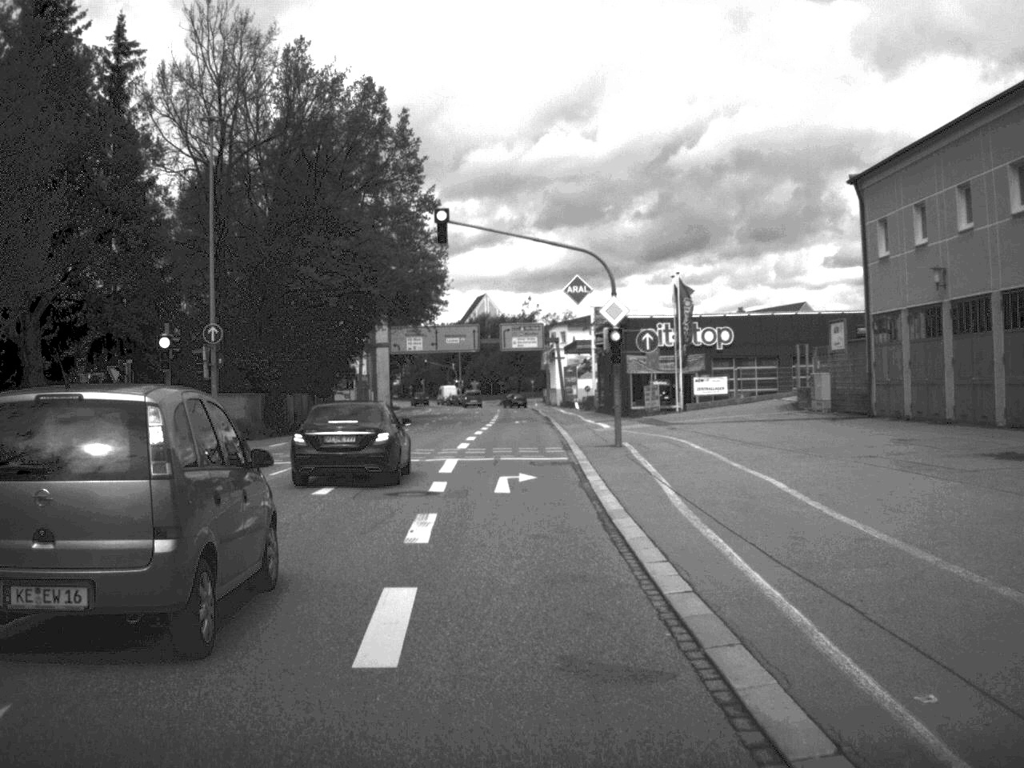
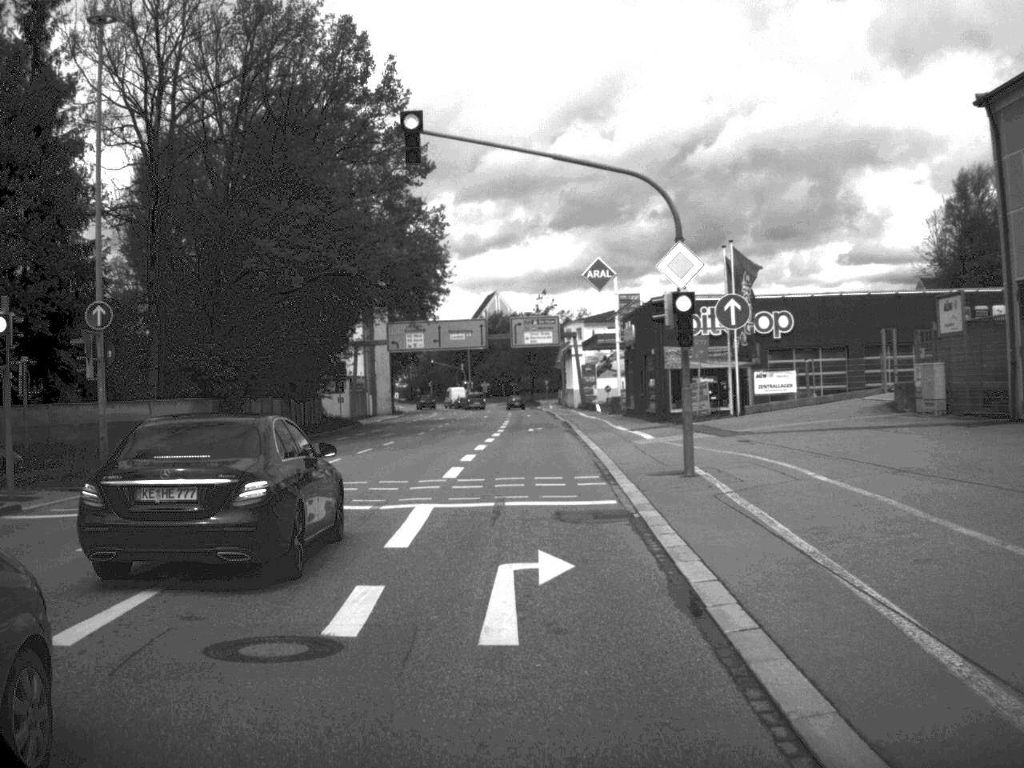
(-0.1, +11.7) m; -1°
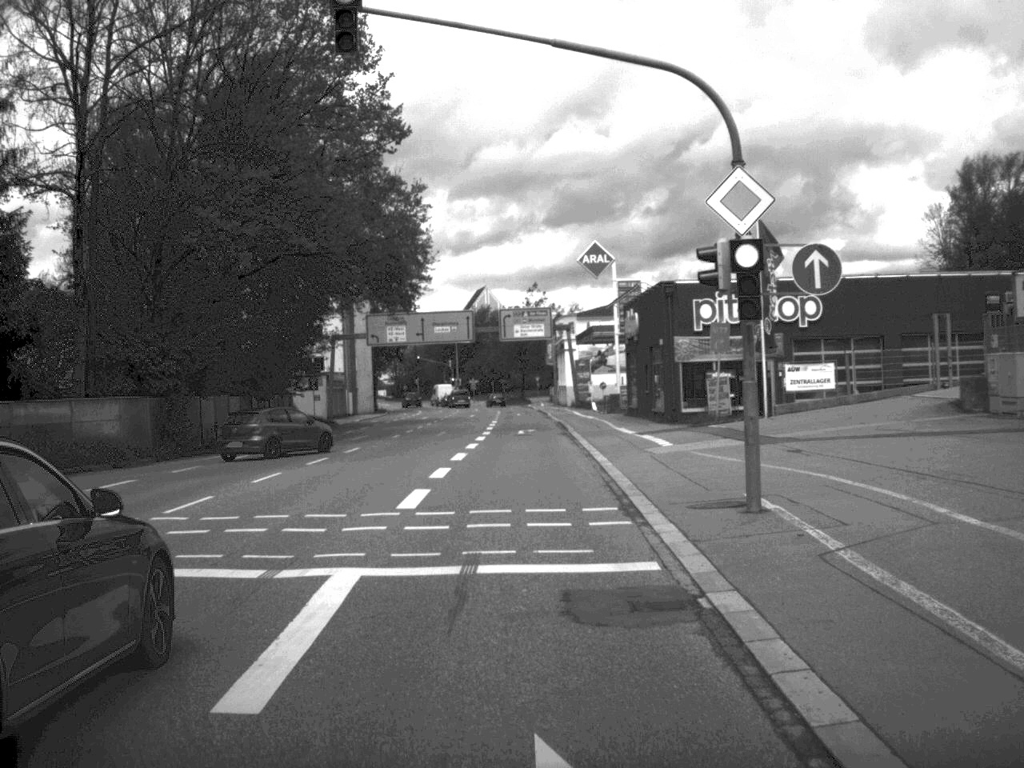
(0.0, +6.9) m; 0°
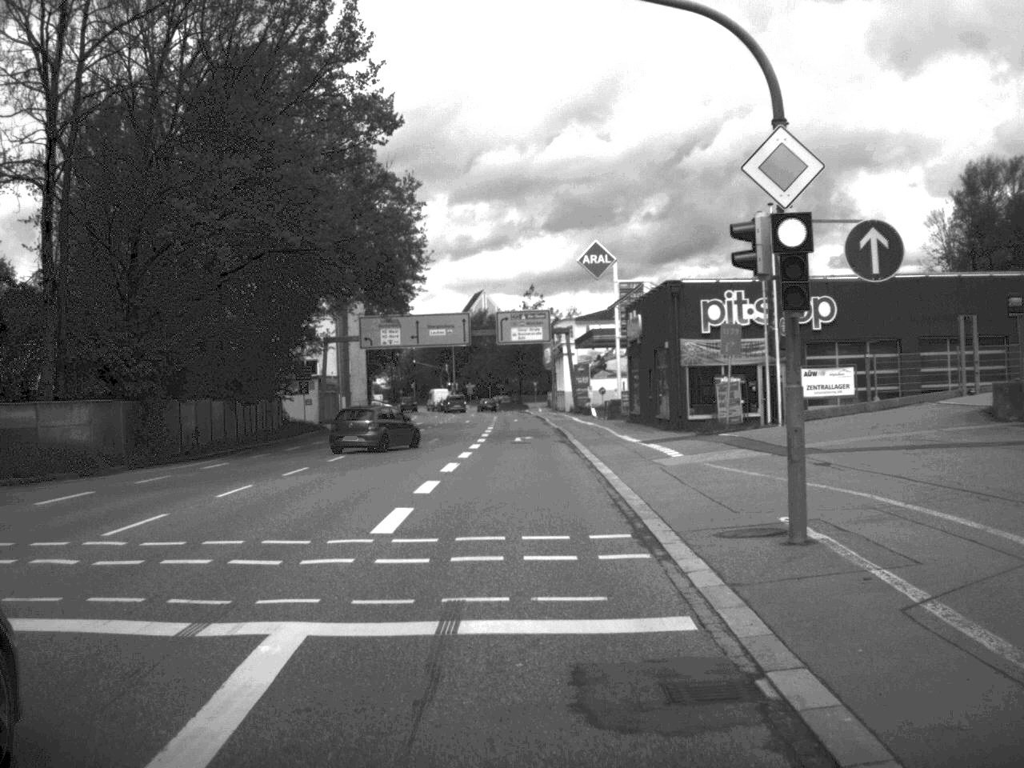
(0.0, +2.5) m; 0°
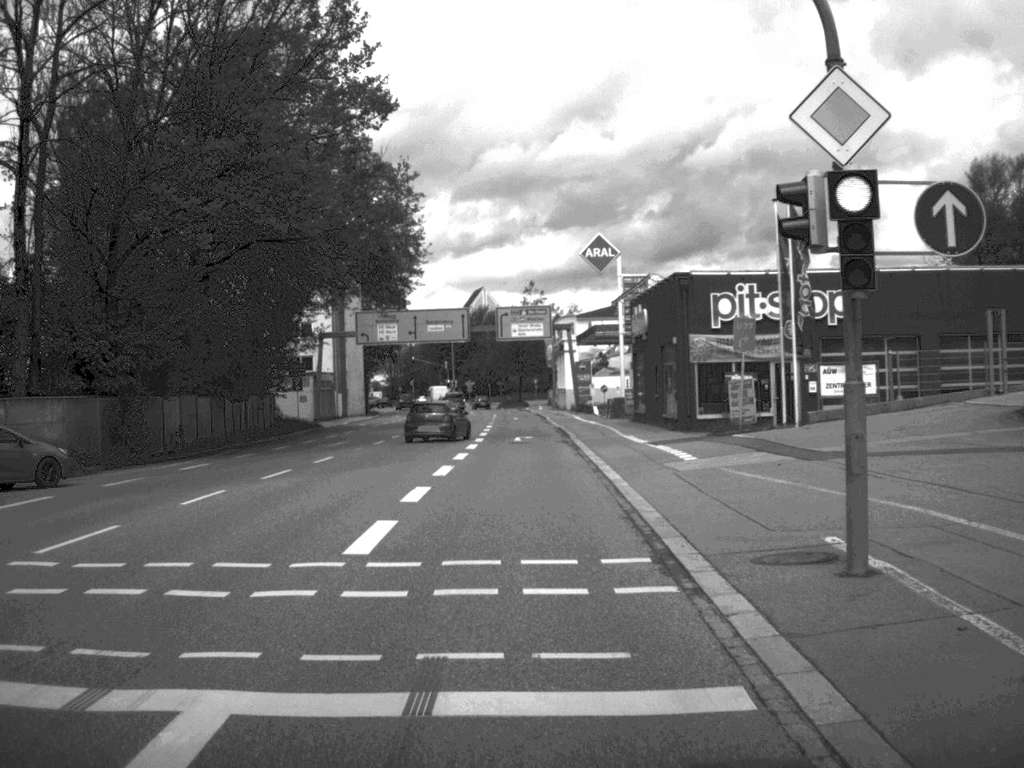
(0.0, +2.2) m; 0°
